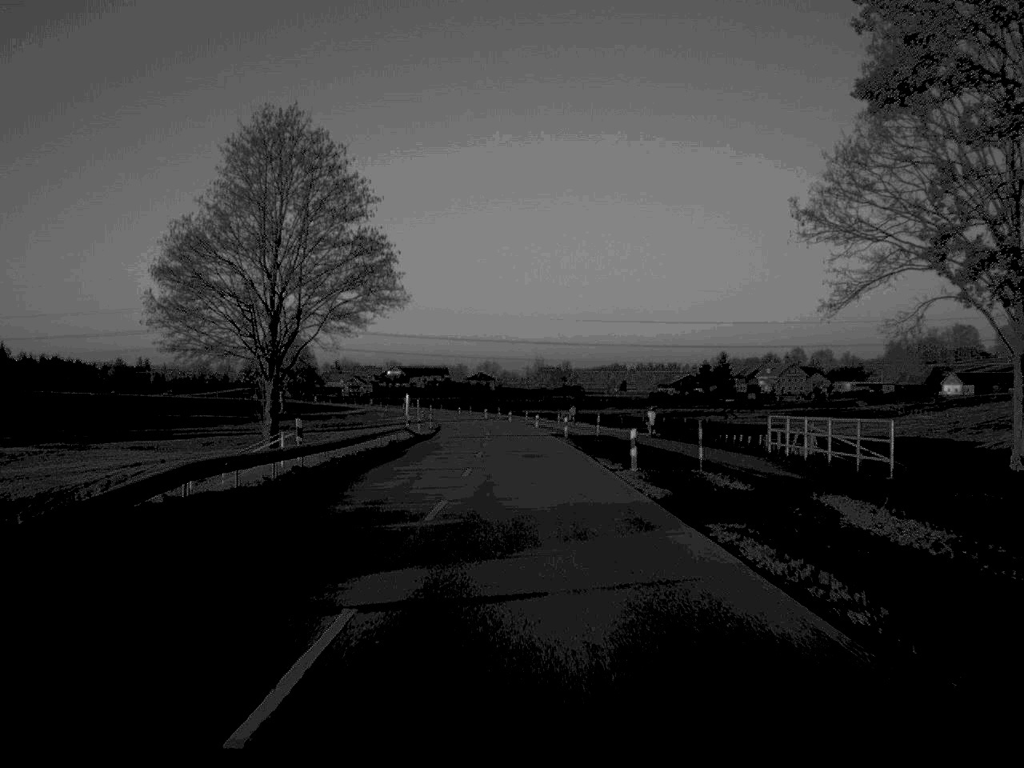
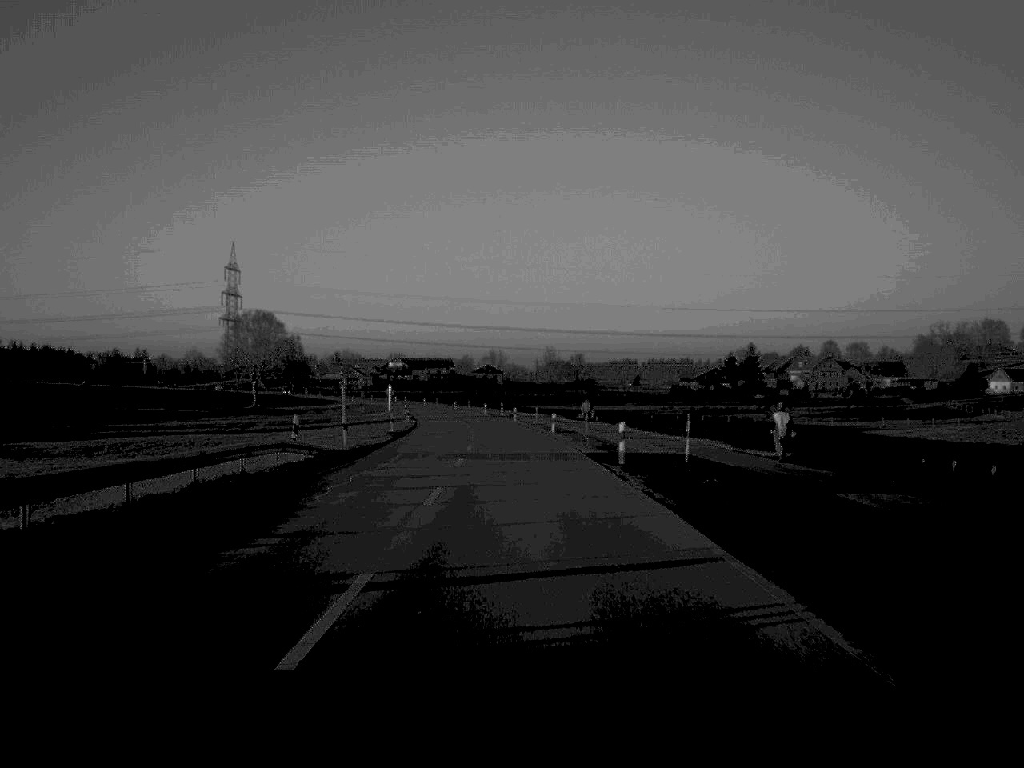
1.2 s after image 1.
(-0.1, +34.2) m; -1°
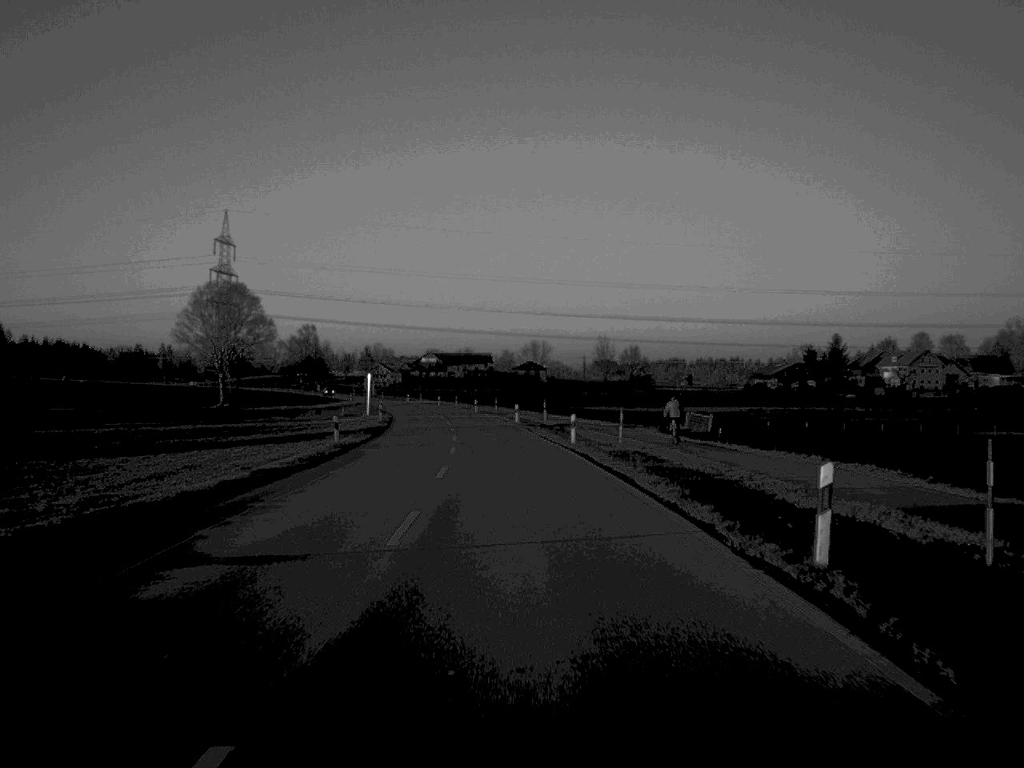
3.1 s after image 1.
(-0.9, +53.6) m; -2°
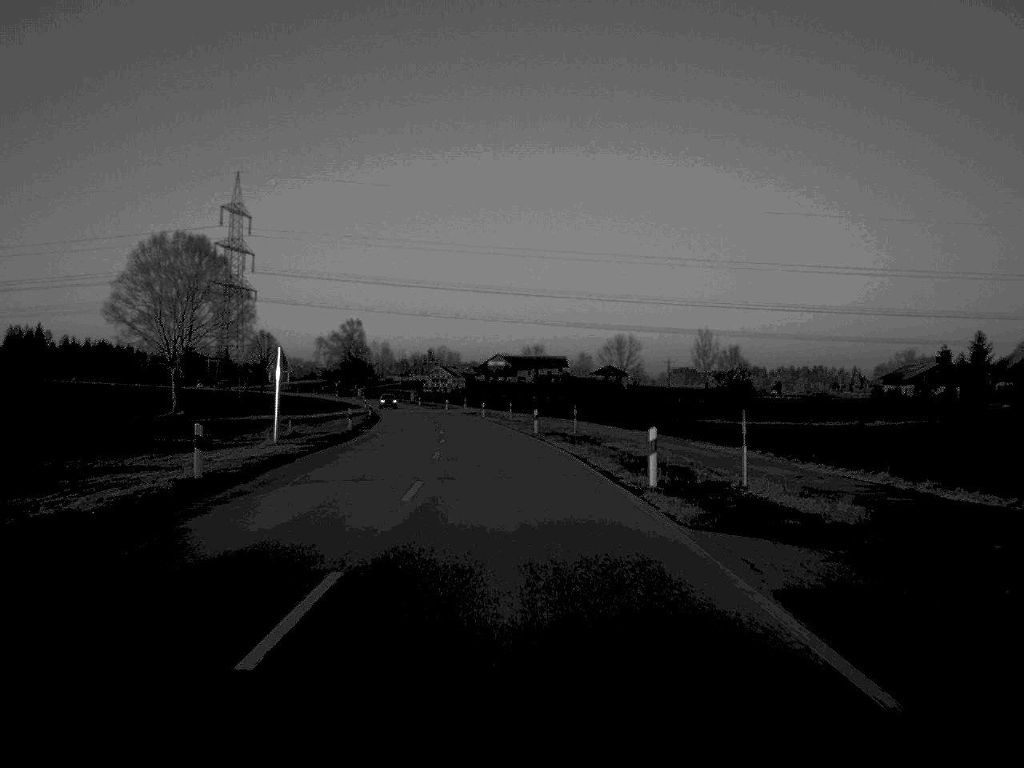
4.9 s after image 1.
(-1.5, +54.5) m; -3°
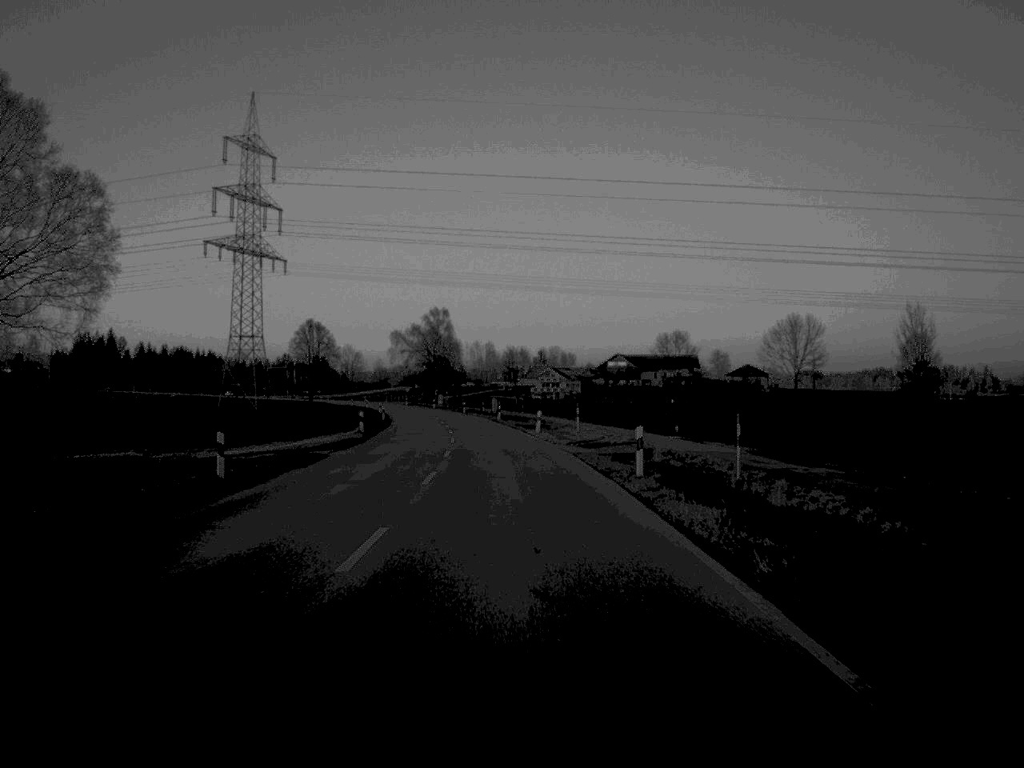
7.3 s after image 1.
(-3.0, +67.4) m; -5°
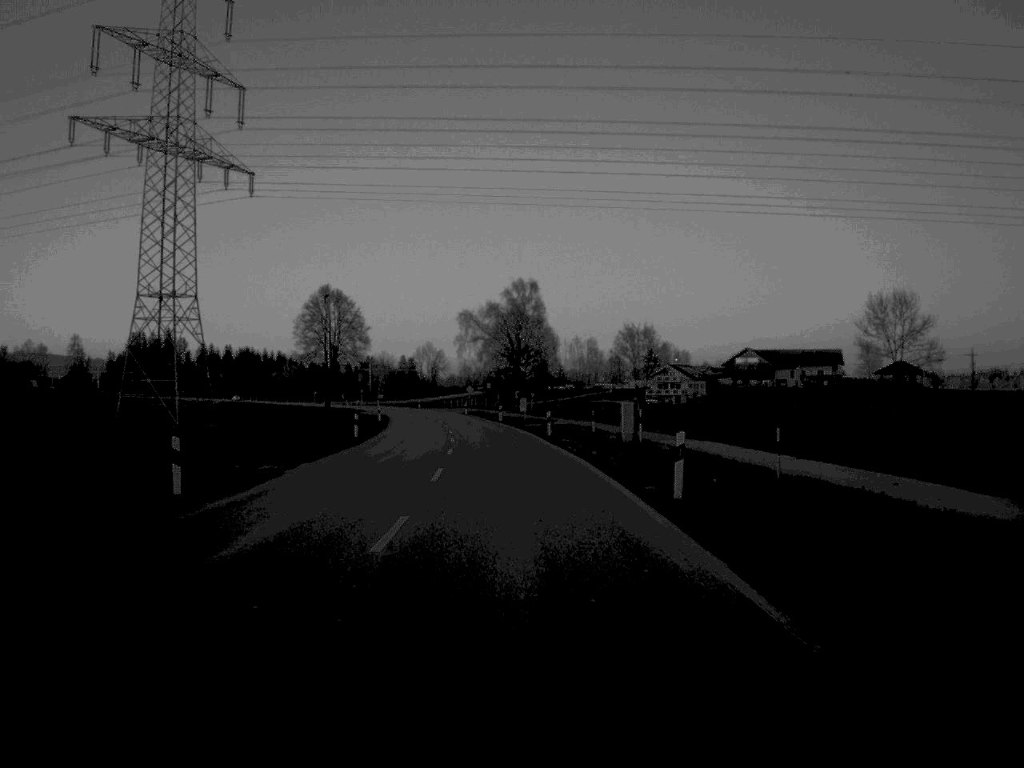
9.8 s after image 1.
(-2.7, +70.0) m; -5°
